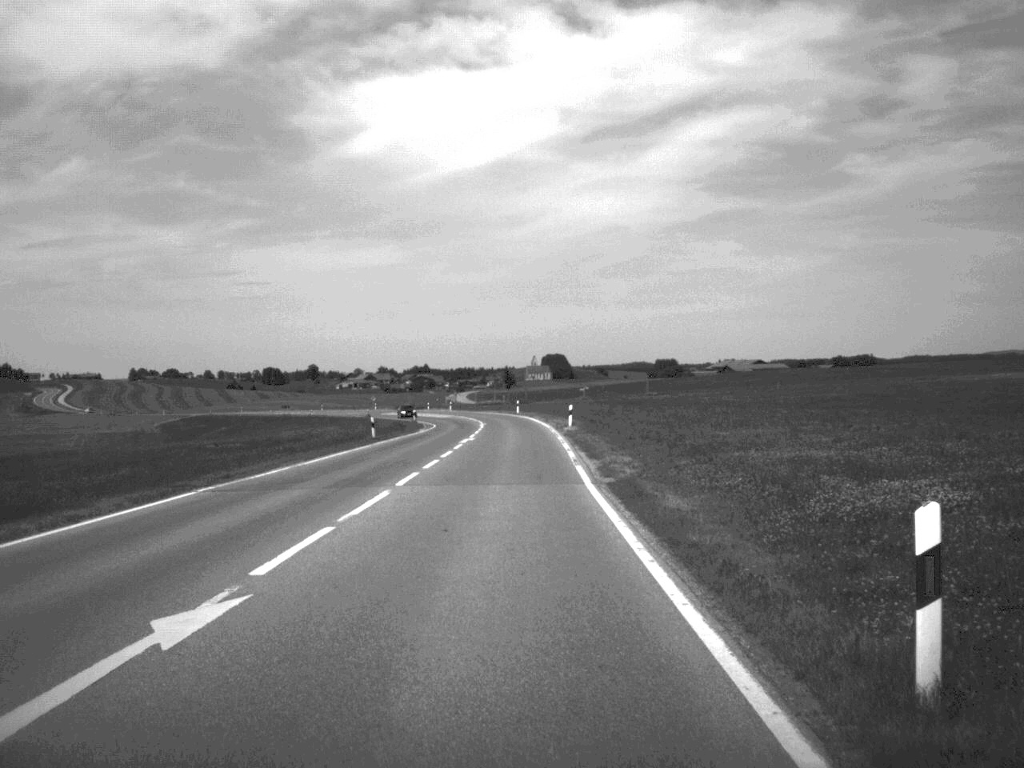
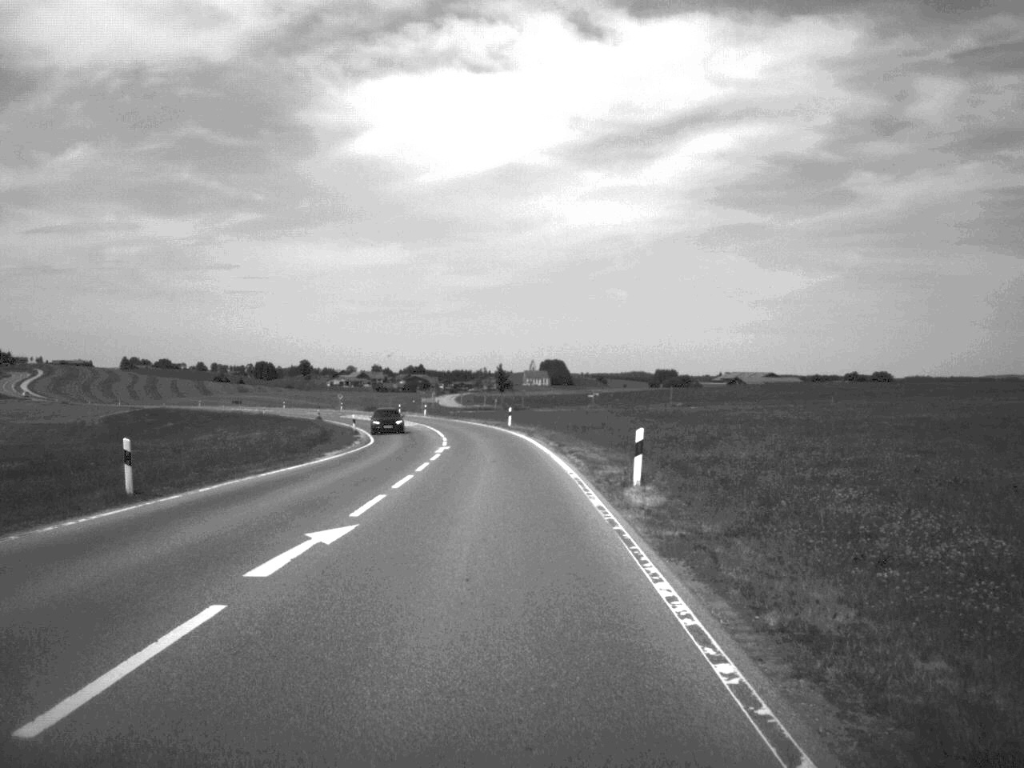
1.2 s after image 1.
(0.0, +35.0) m; 0°
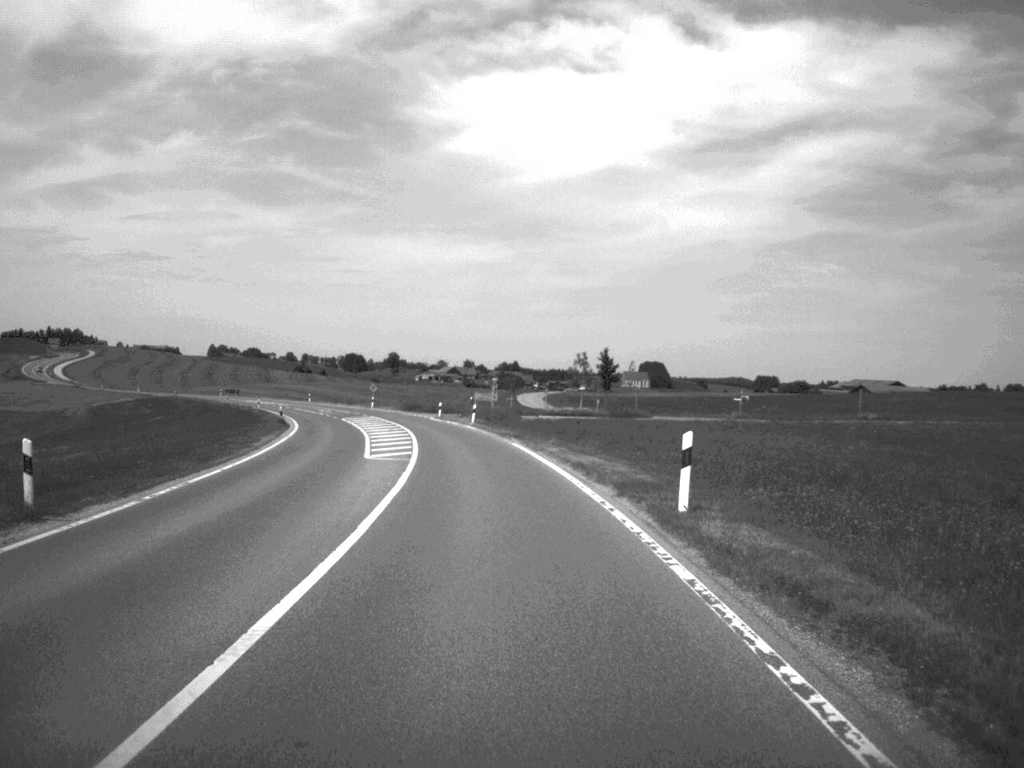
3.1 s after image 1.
(-1.7, +54.0) m; -4°
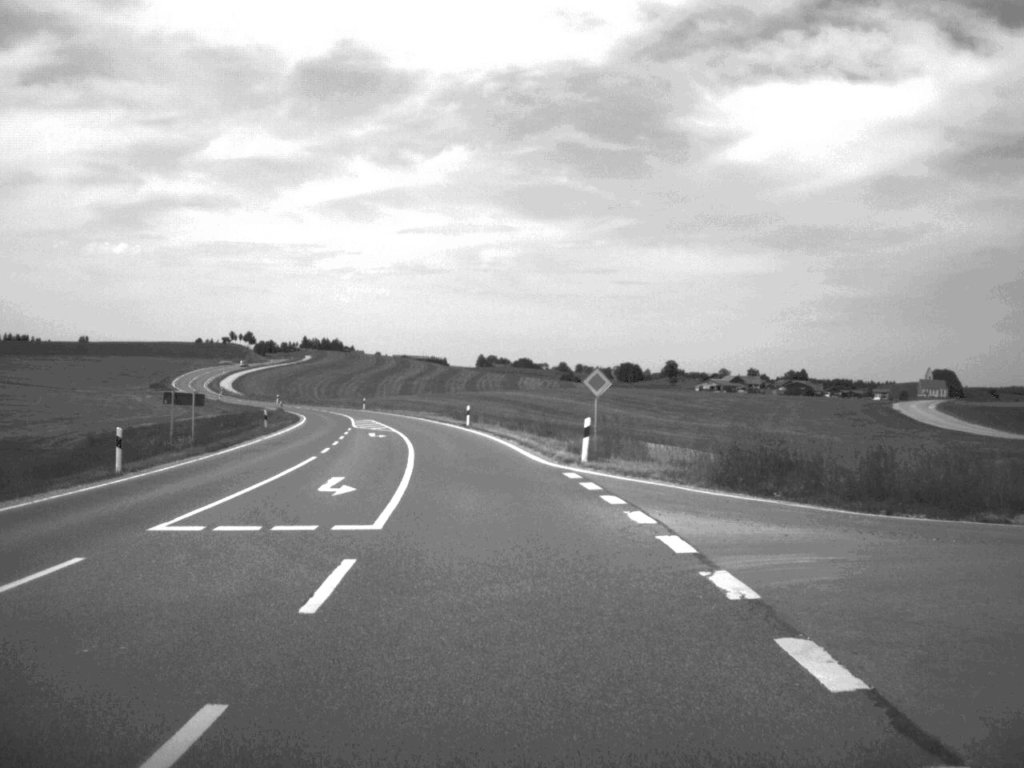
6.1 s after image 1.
(-9.3, +89.5) m; -13°
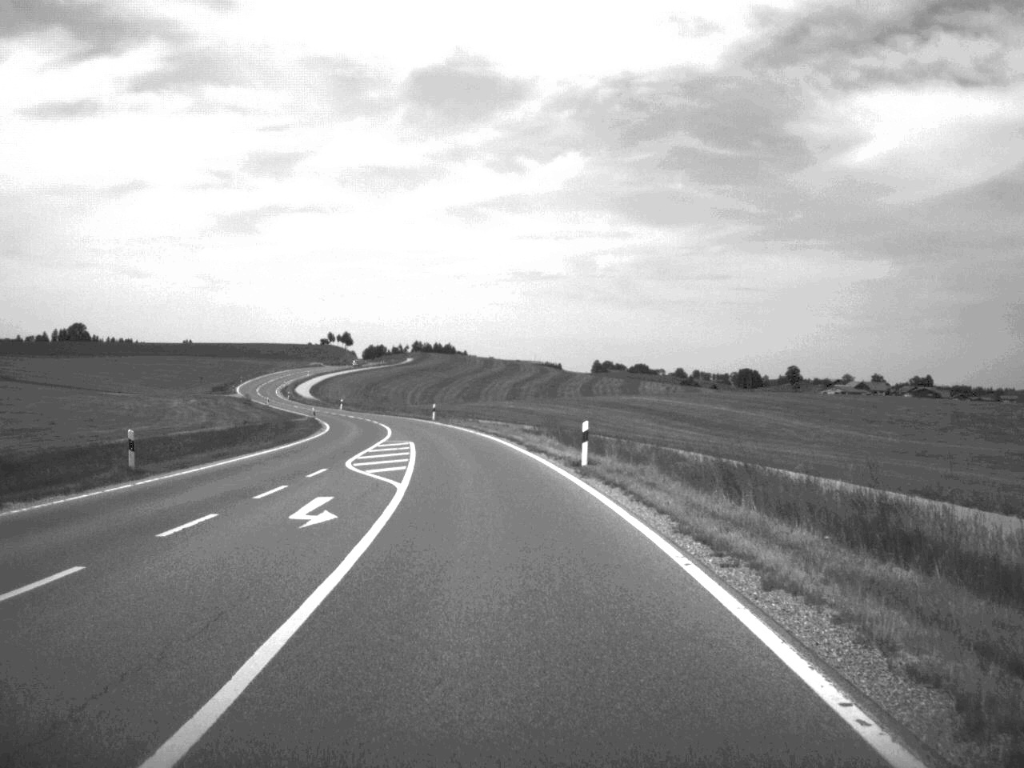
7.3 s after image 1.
(-1.6, +35.5) m; -5°
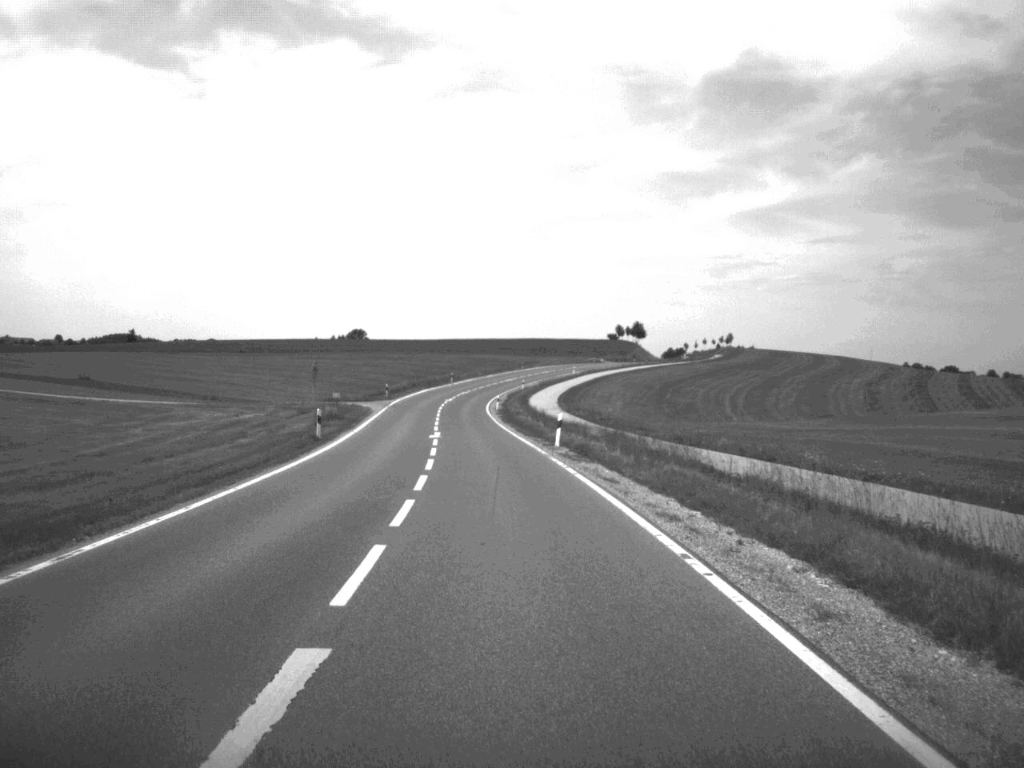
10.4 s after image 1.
(-10.7, +91.0) m; -13°
